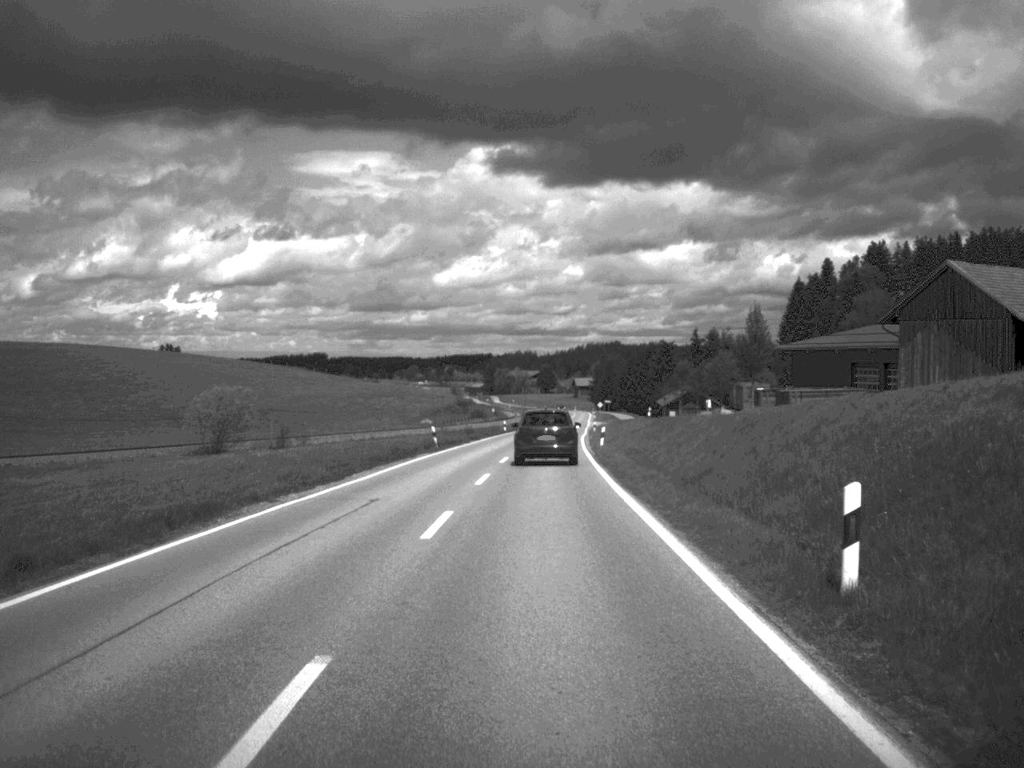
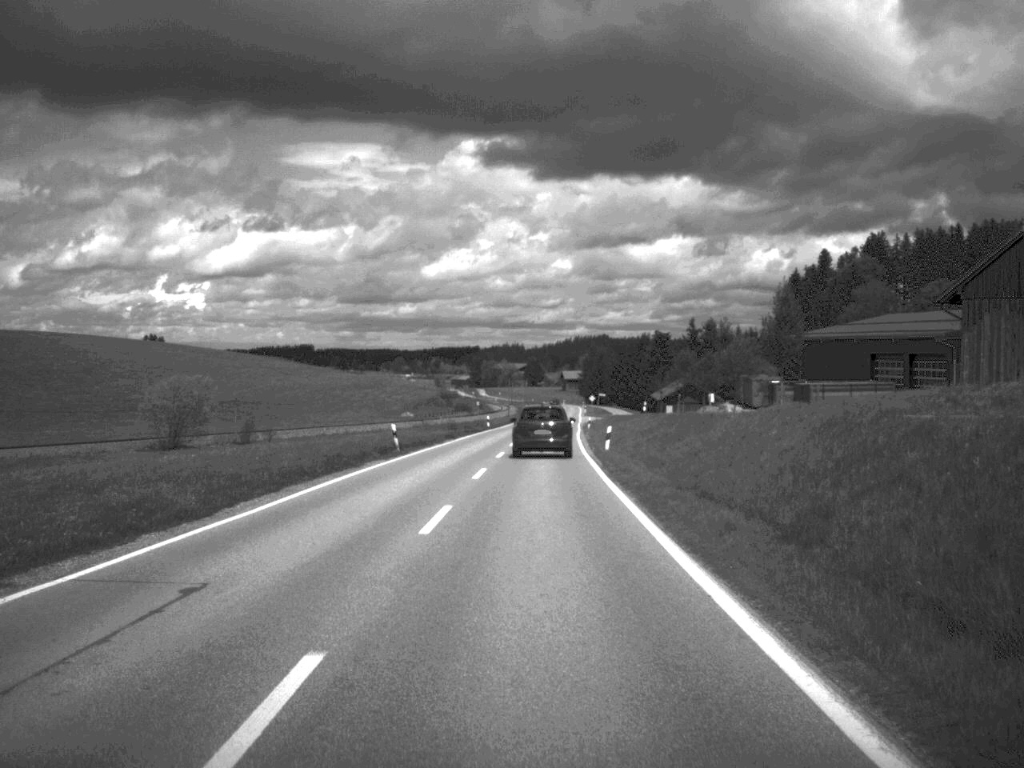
(+0.1, +11.4) m; +1°
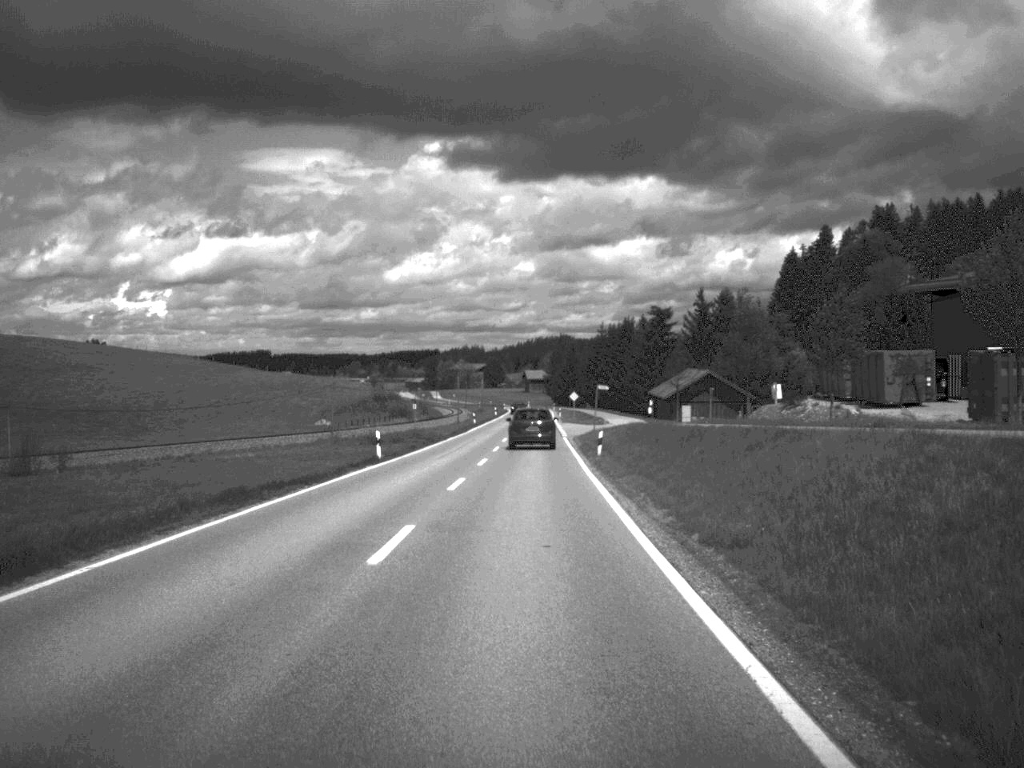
(+0.8, +49.8) m; +2°
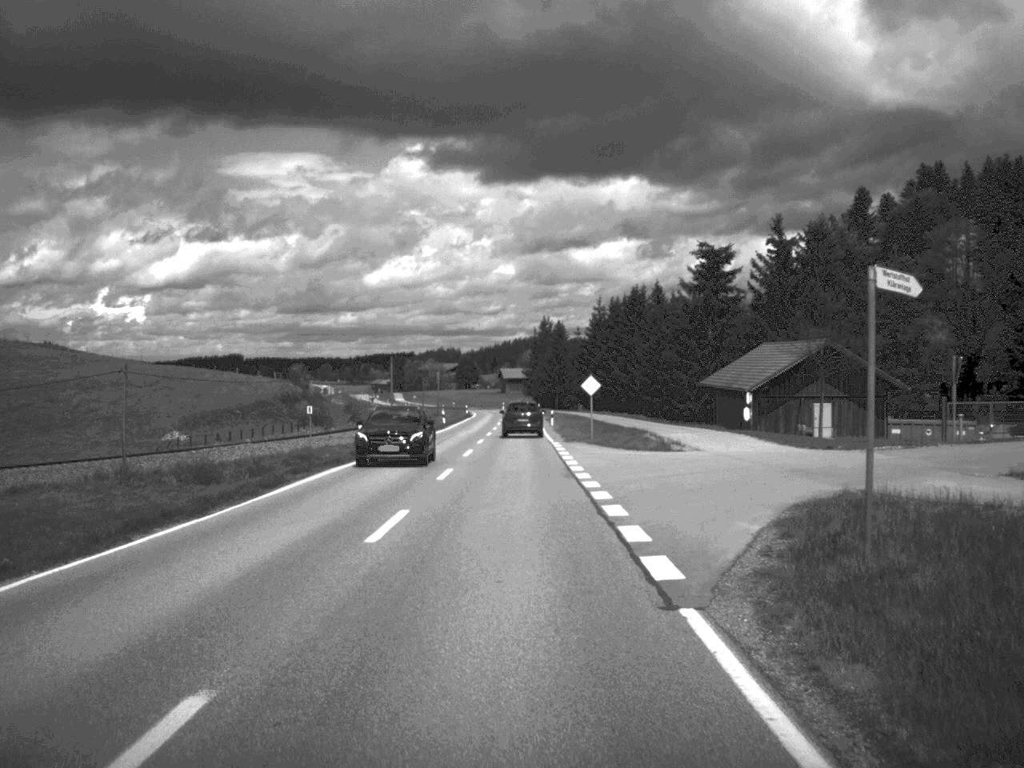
(+0.5, +56.8) m; +1°
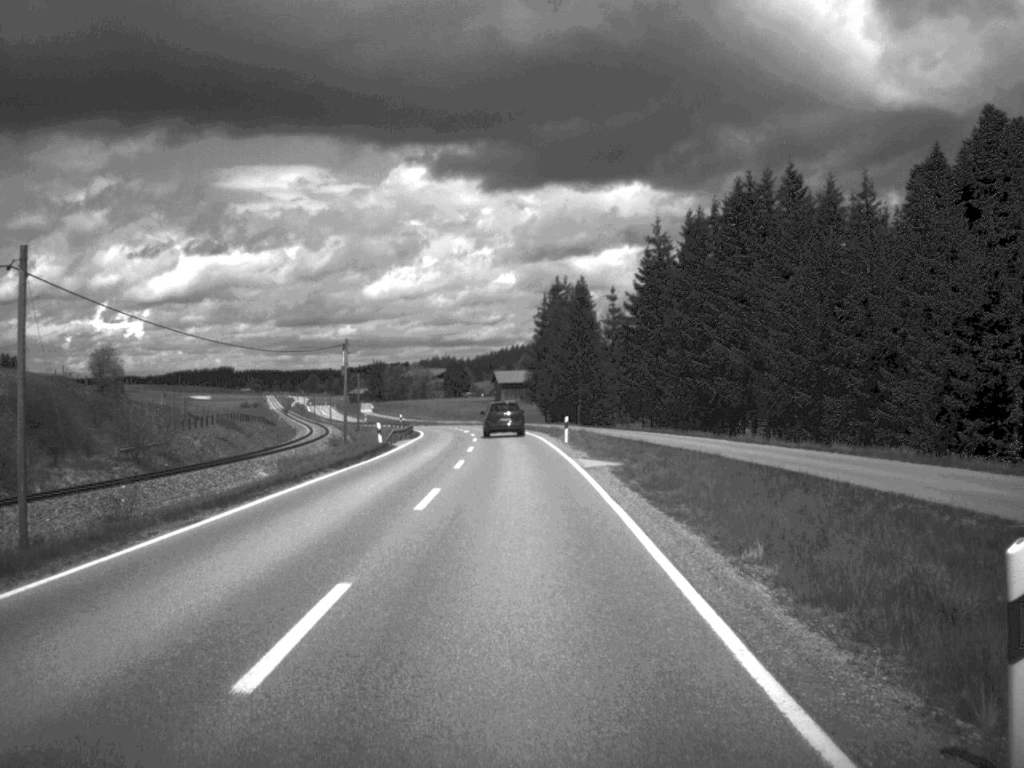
(-0.4, +77.8) m; 0°
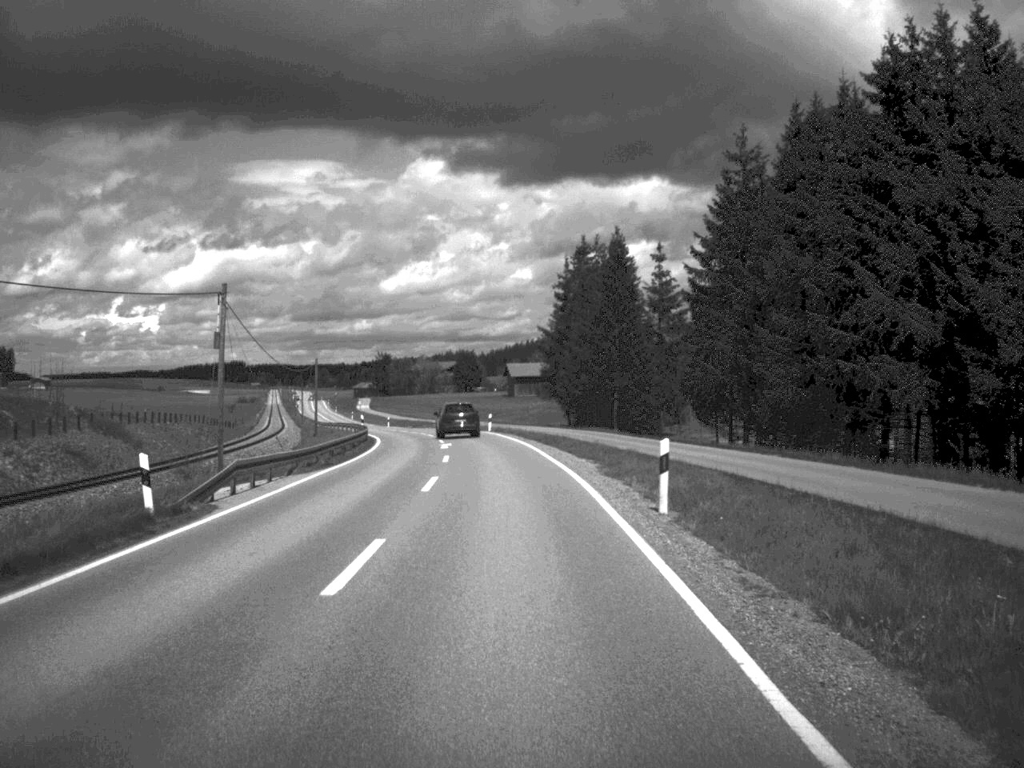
(-0.2, +31.4) m; -1°
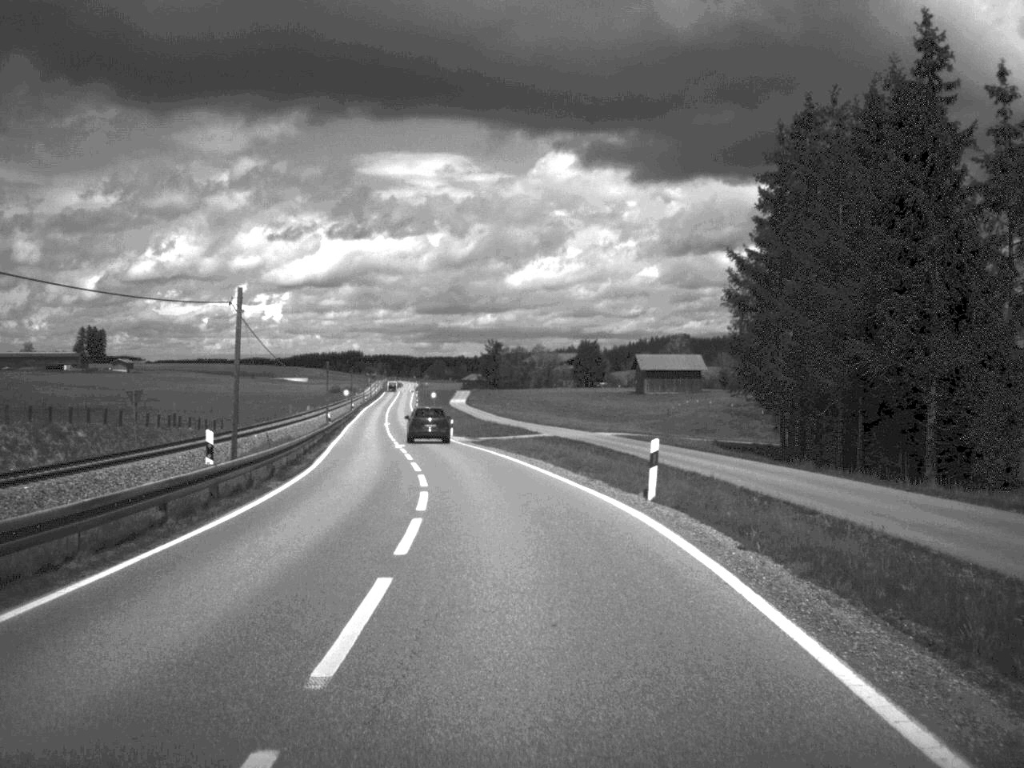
(-2.2, +50.3) m; -6°
